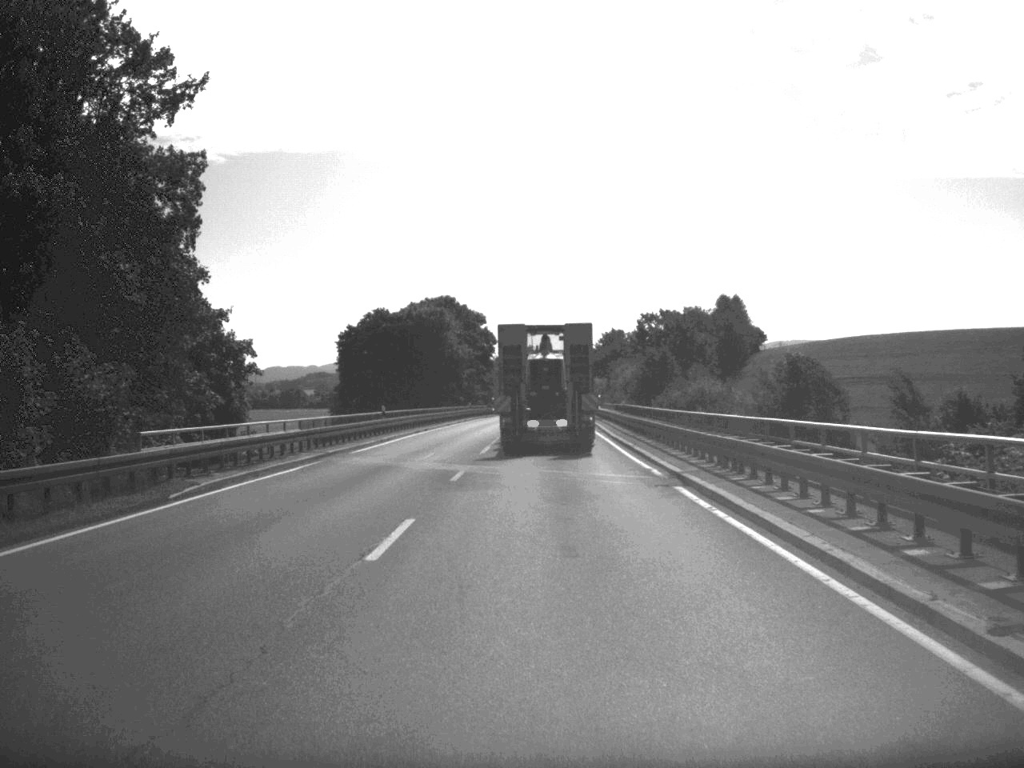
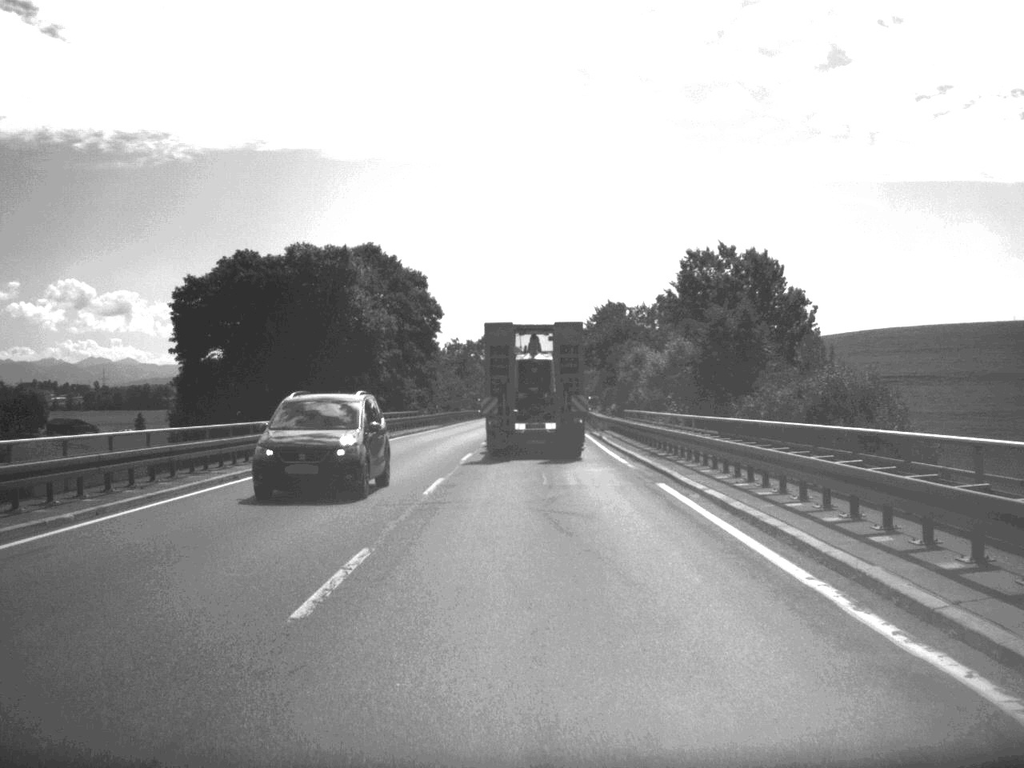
(+0.4, +50.3) m; +1°
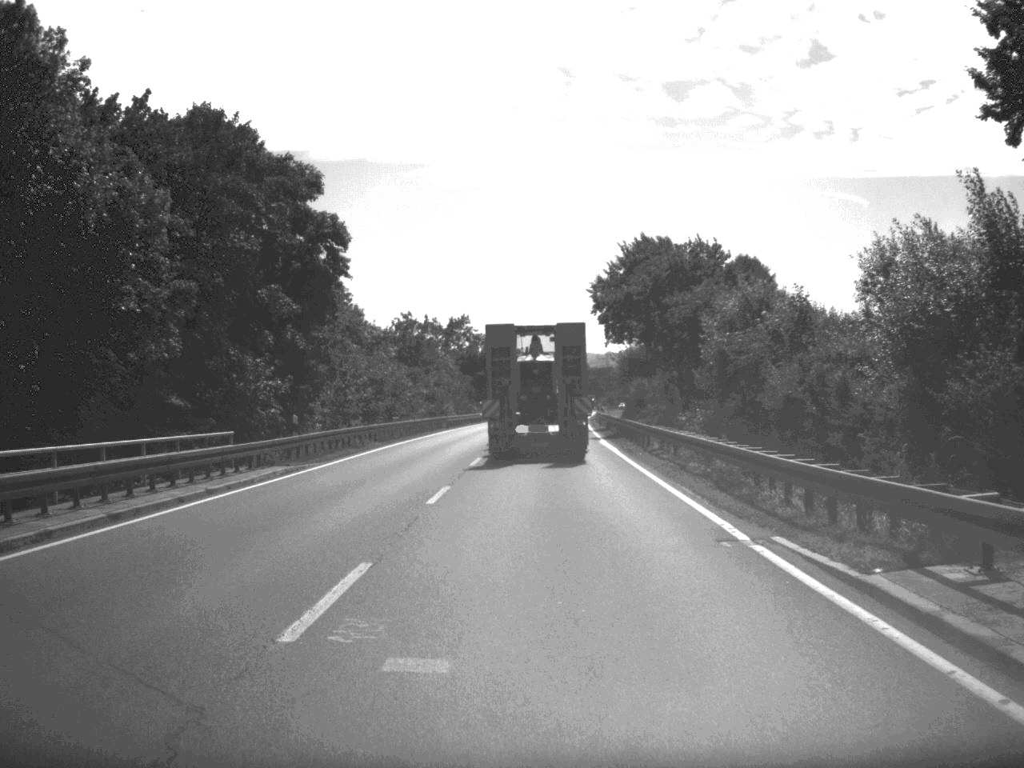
(+0.1, +47.6) m; 0°
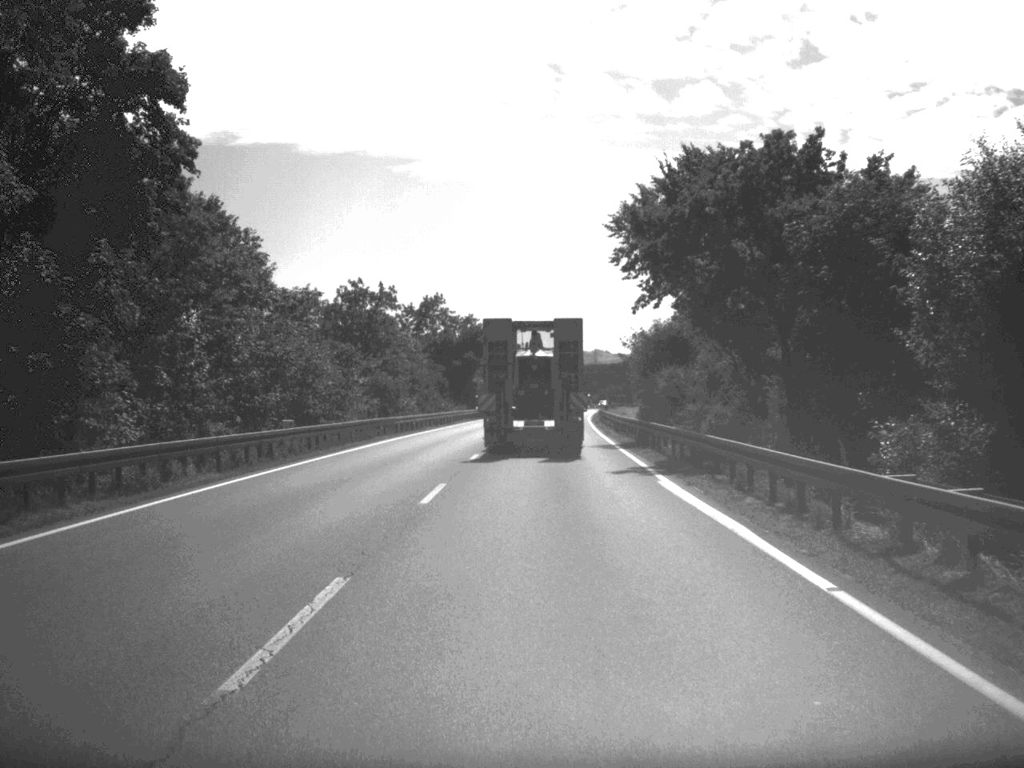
(+0.1, +25.0) m; 0°
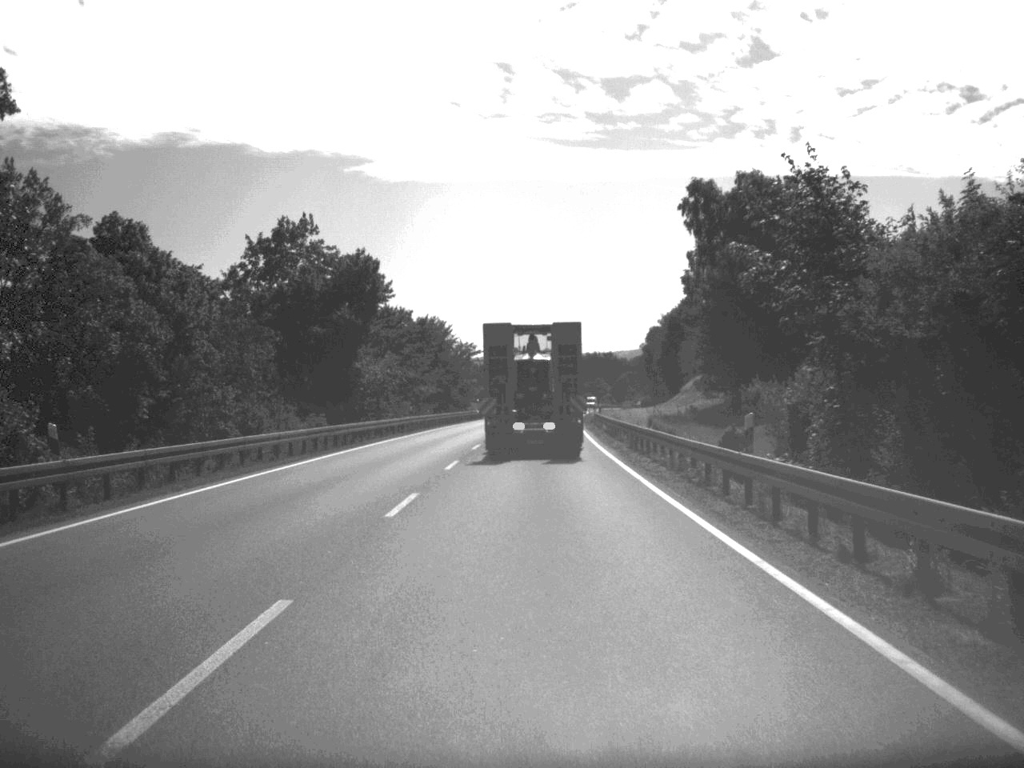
(+1.0, +59.8) m; +2°
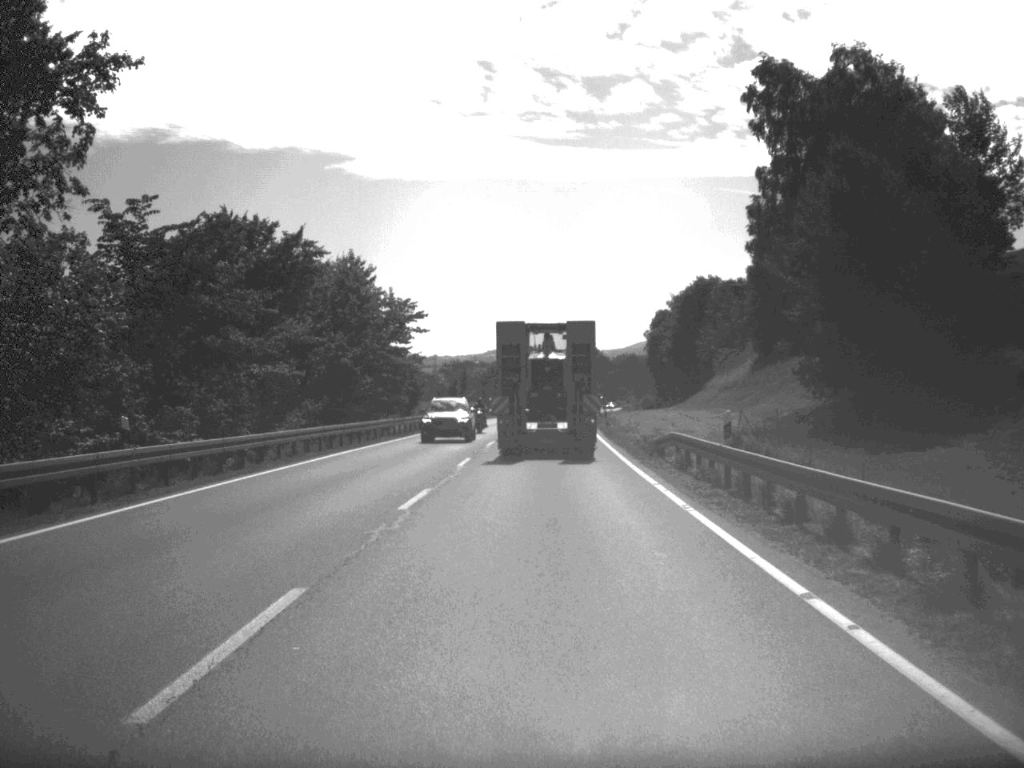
(+0.2, +46.3) m; +1°
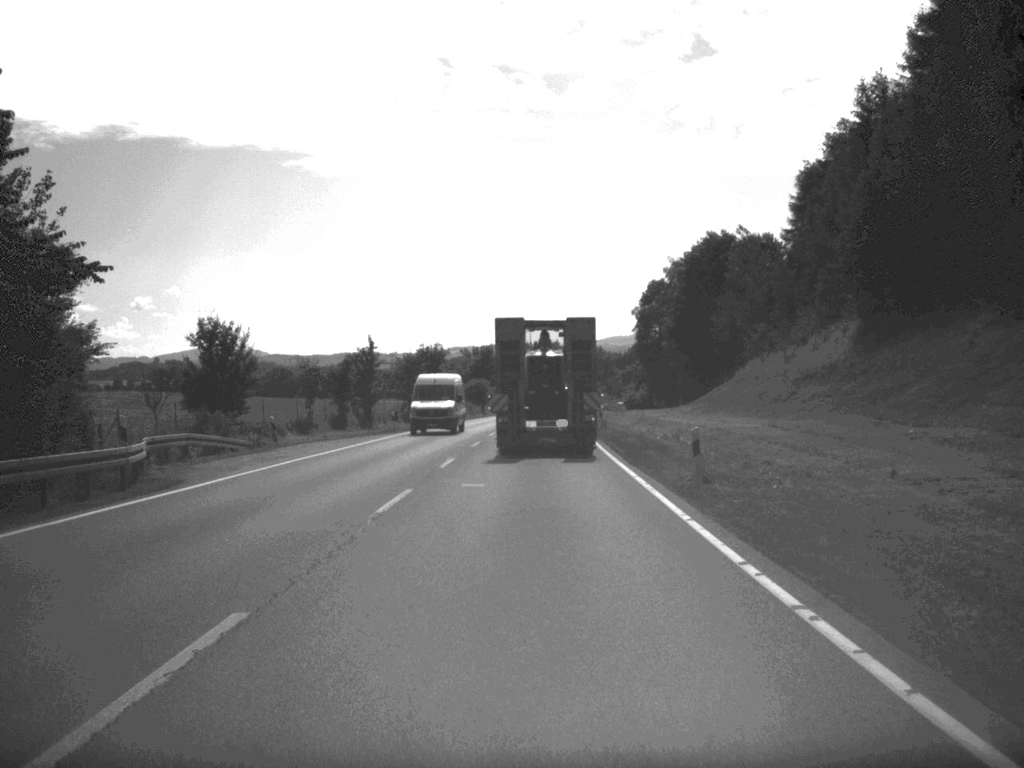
(+0.8, +48.5) m; +2°
